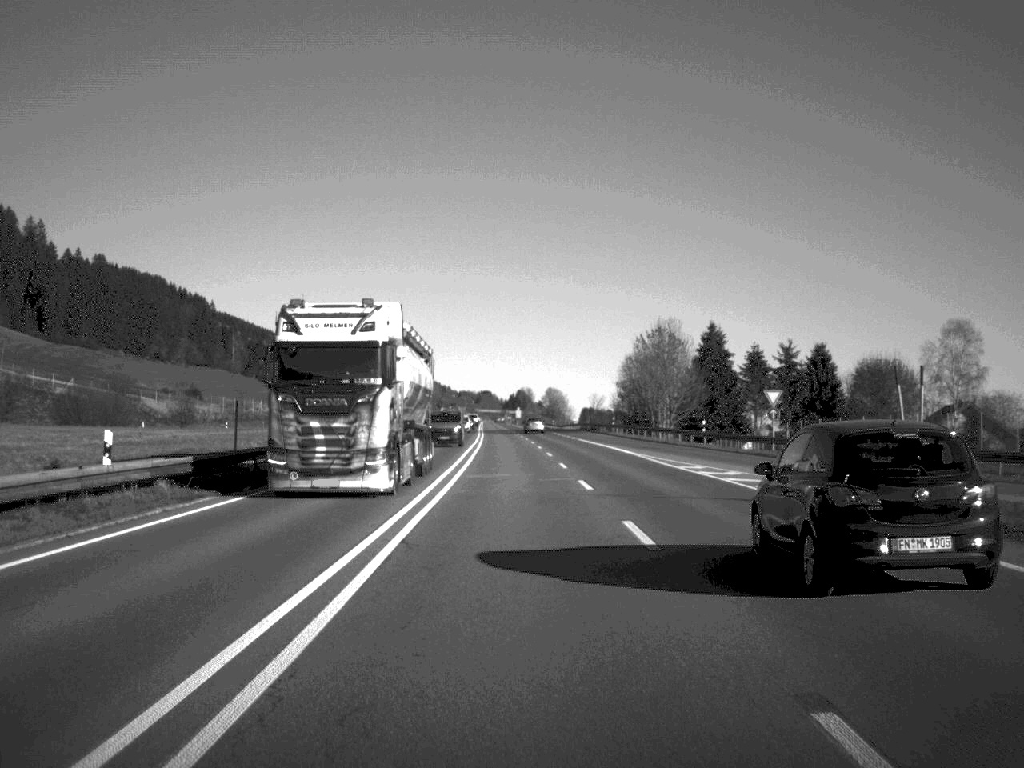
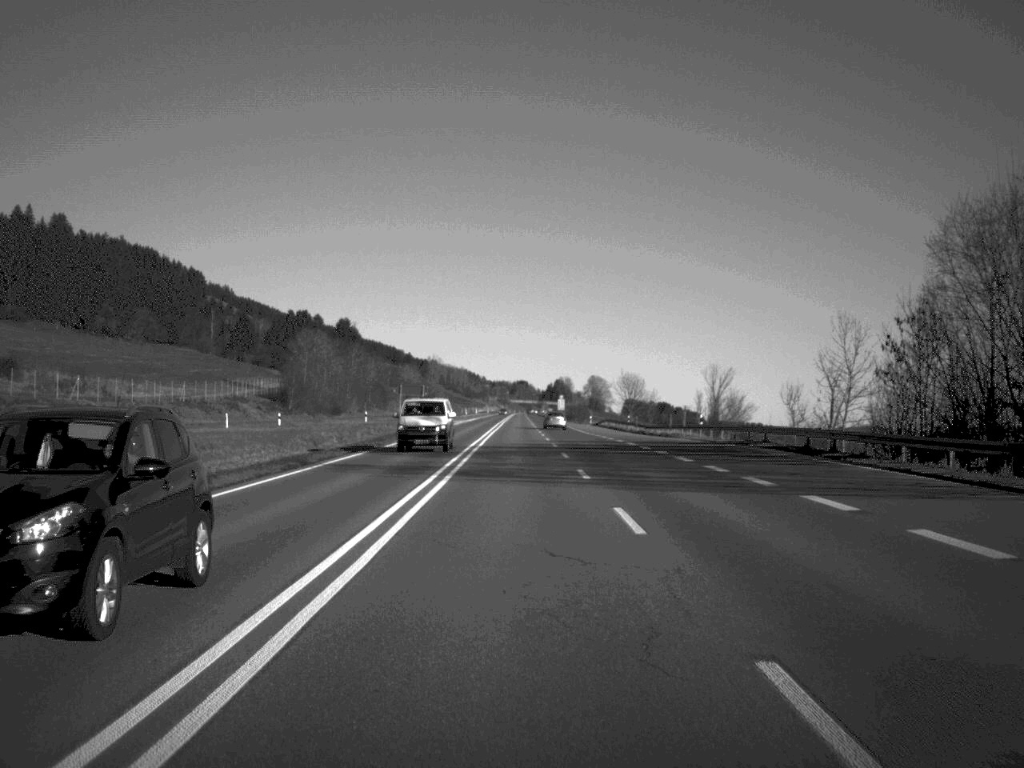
(-1.6, +95.0) m; -2°
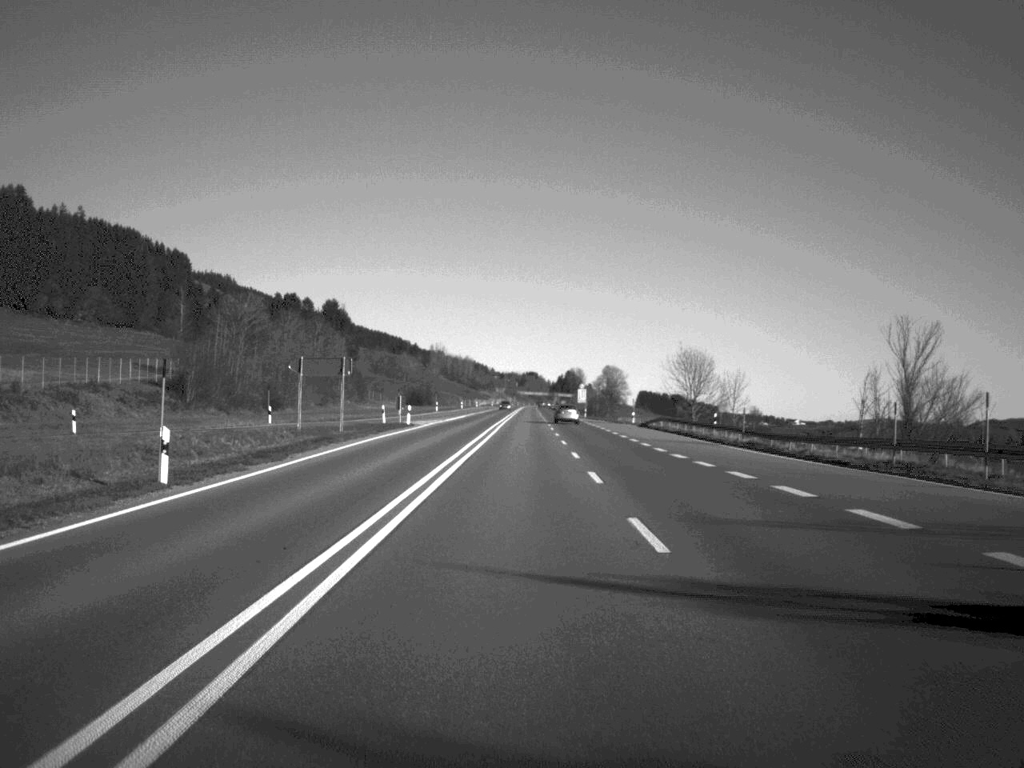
(-0.2, +50.3) m; 0°
